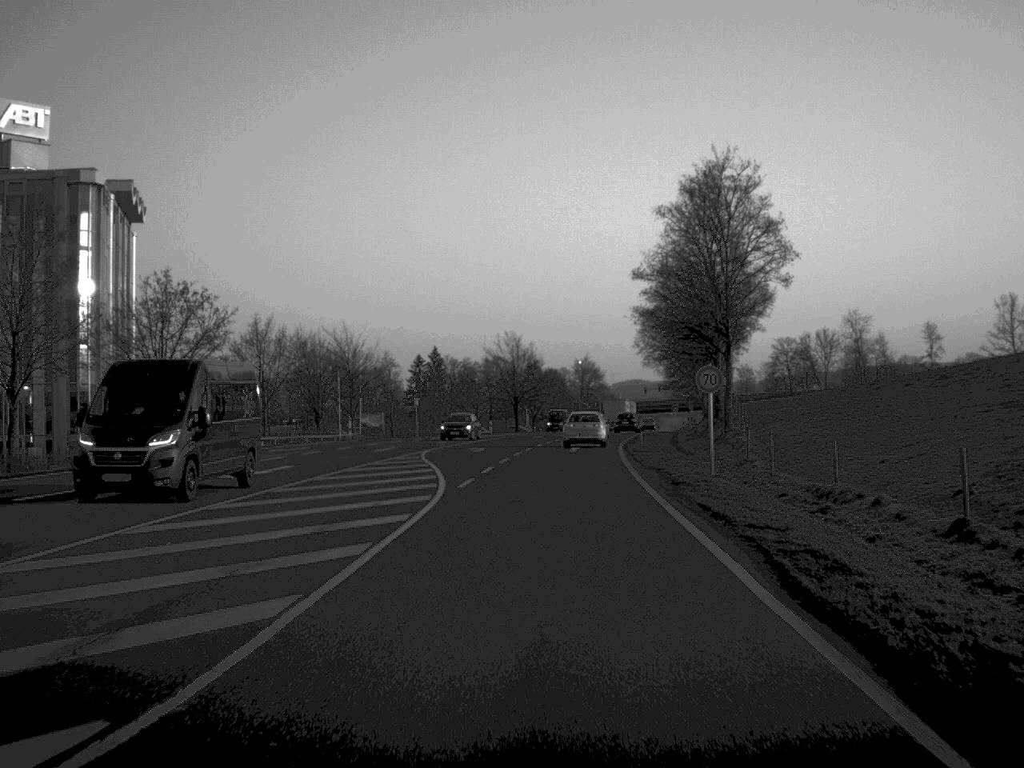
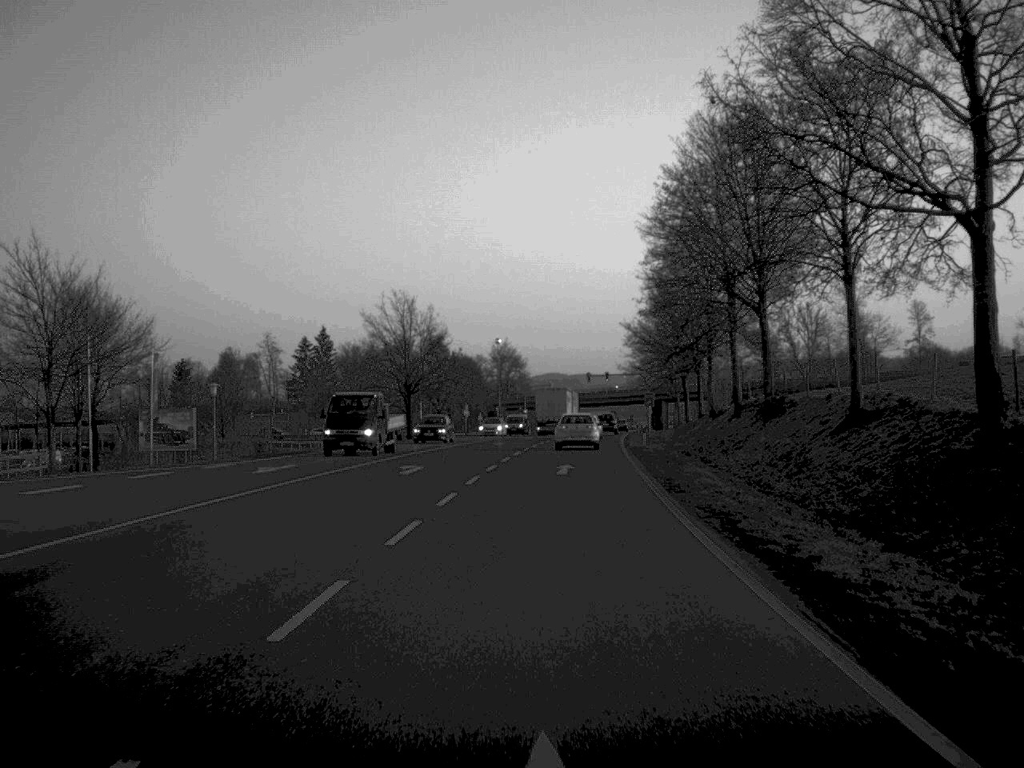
(+1.5, +46.2) m; +4°
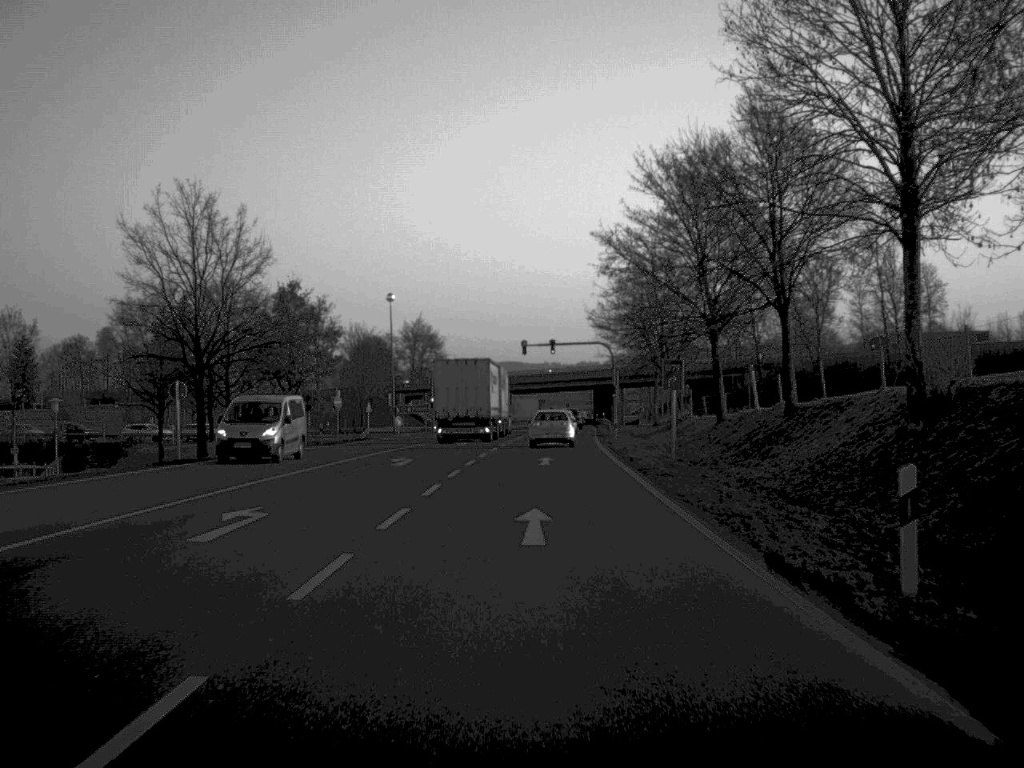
(+1.5, +46.0) m; +3°
